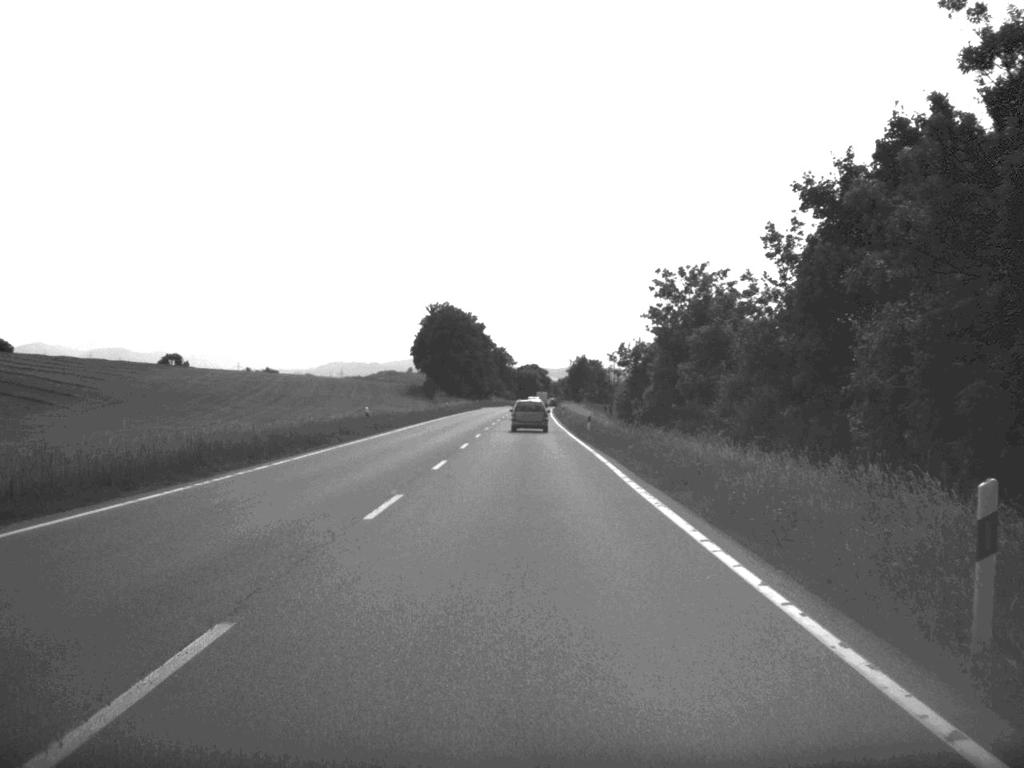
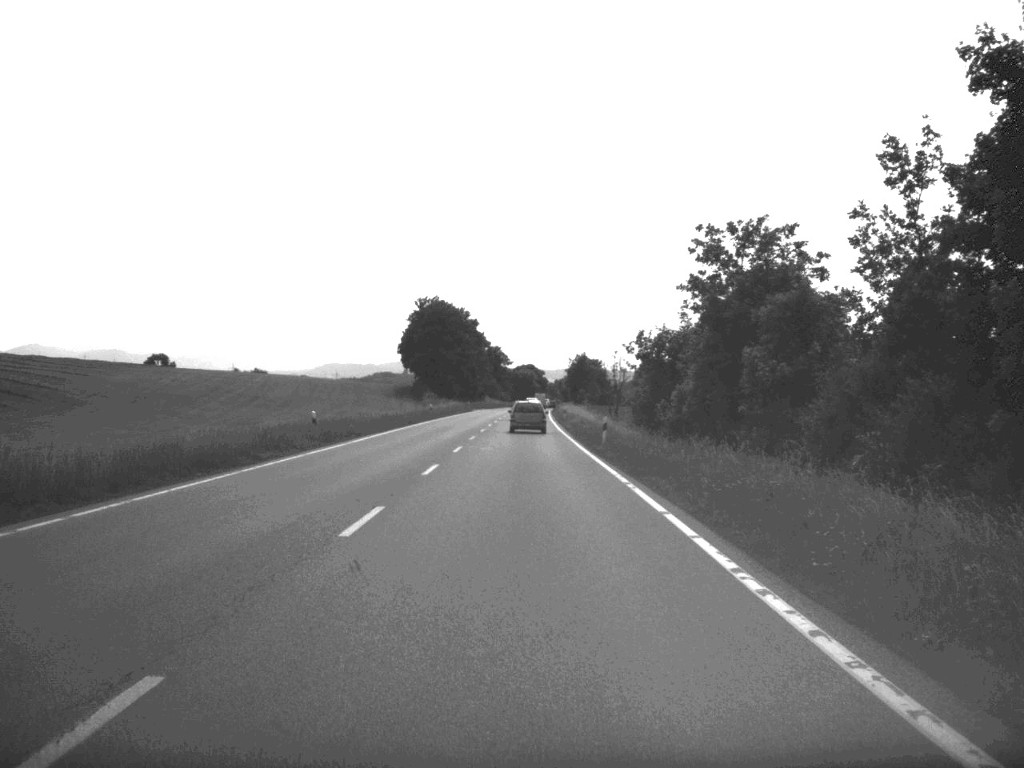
(0.0, +13.6) m; 0°
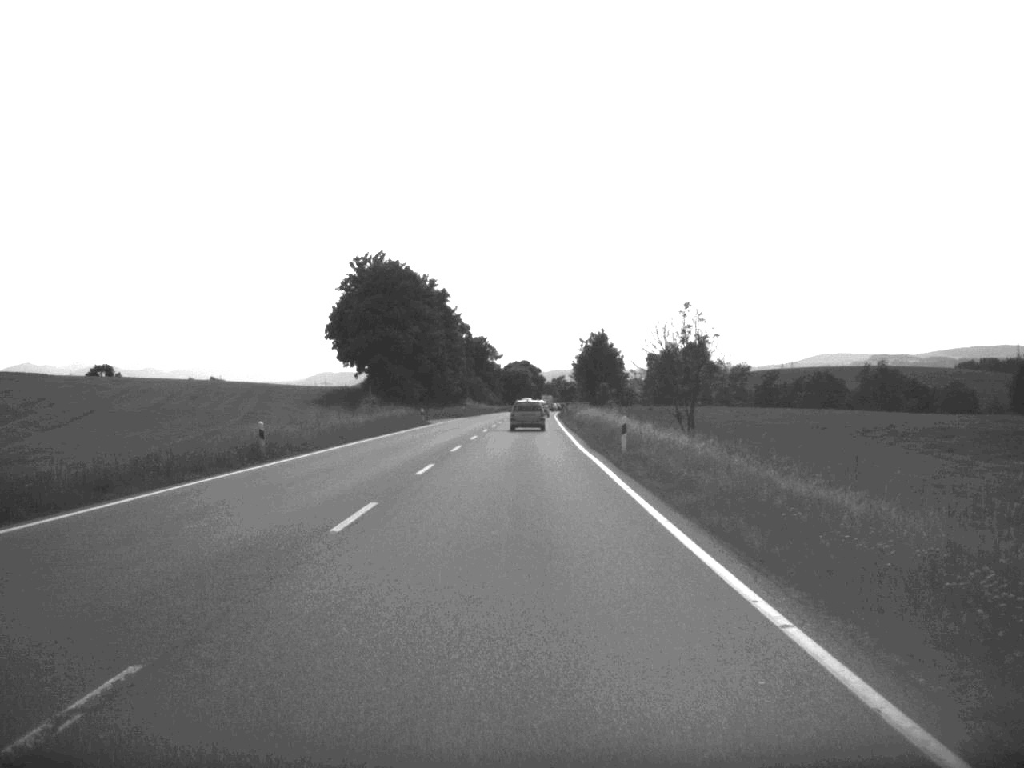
(+0.1, +58.4) m; 0°
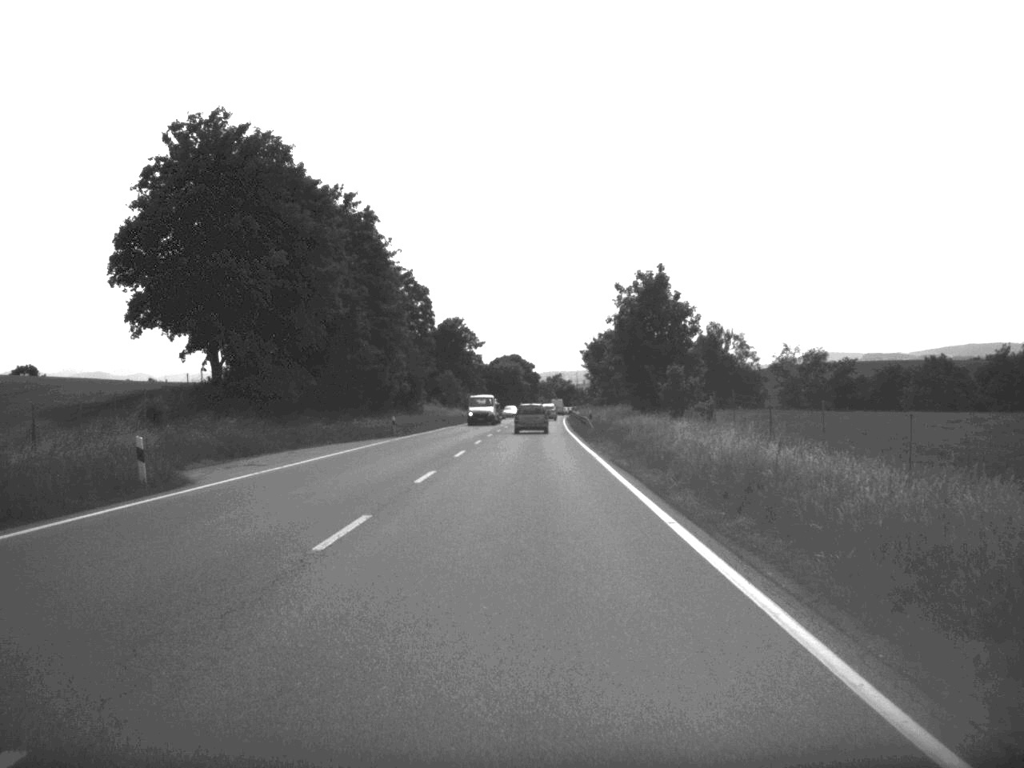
(+0.1, +60.5) m; 0°
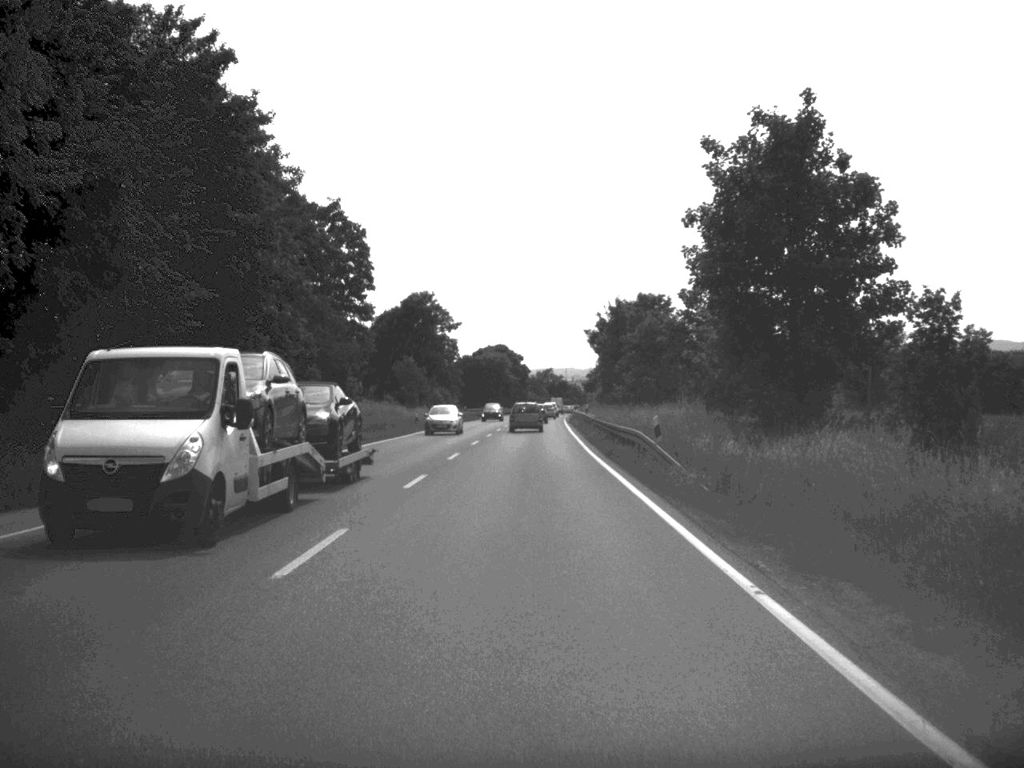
(+0.1, +37.2) m; 0°
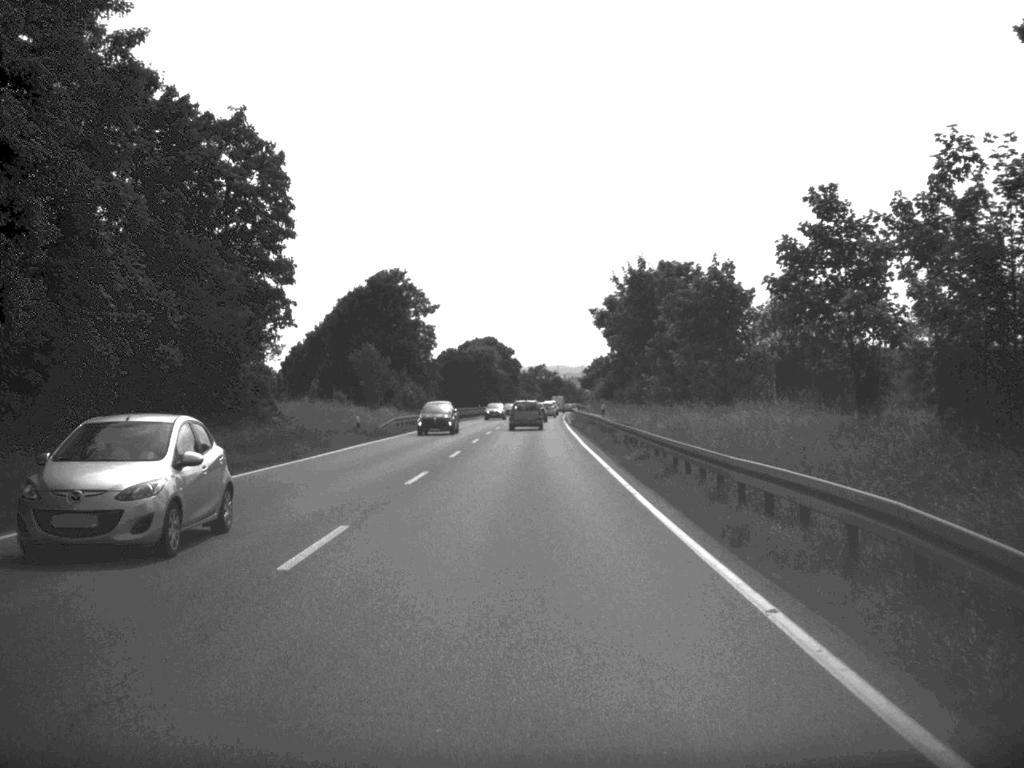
(+0.1, +22.9) m; 0°
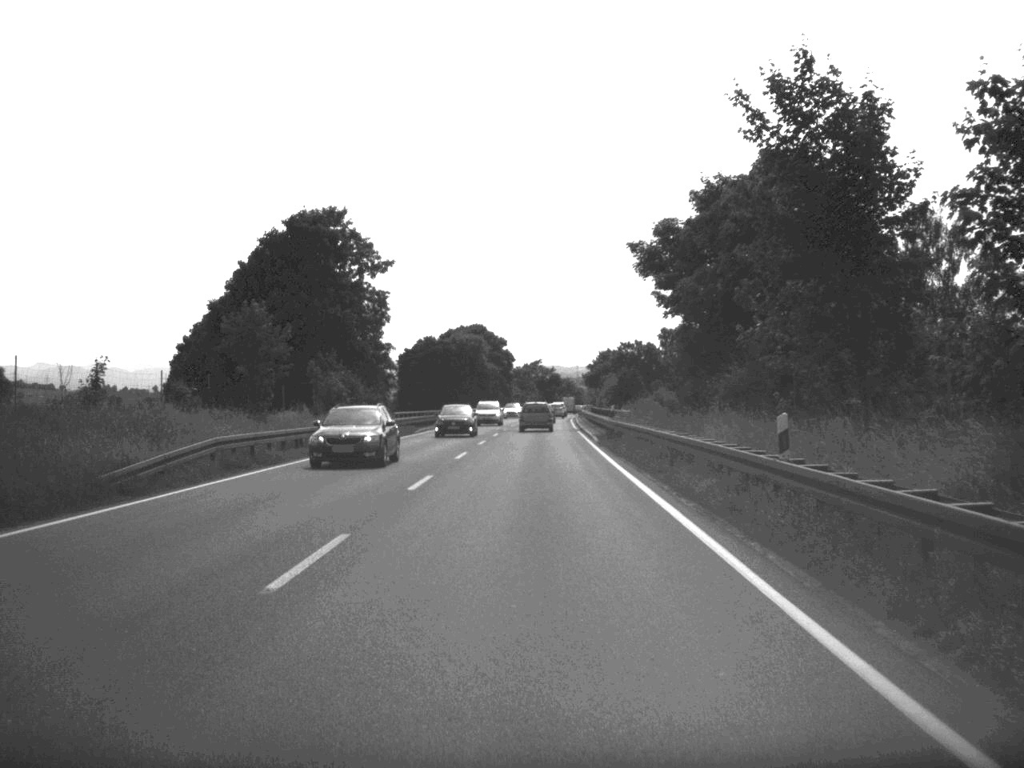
(0.0, +36.9) m; 0°
